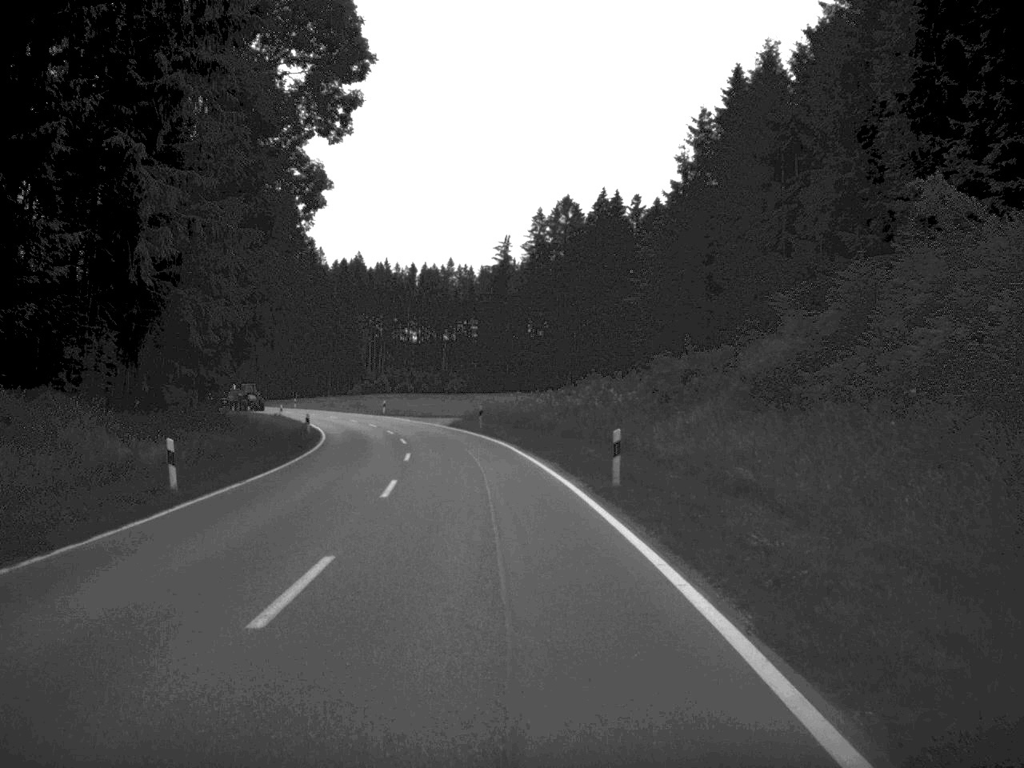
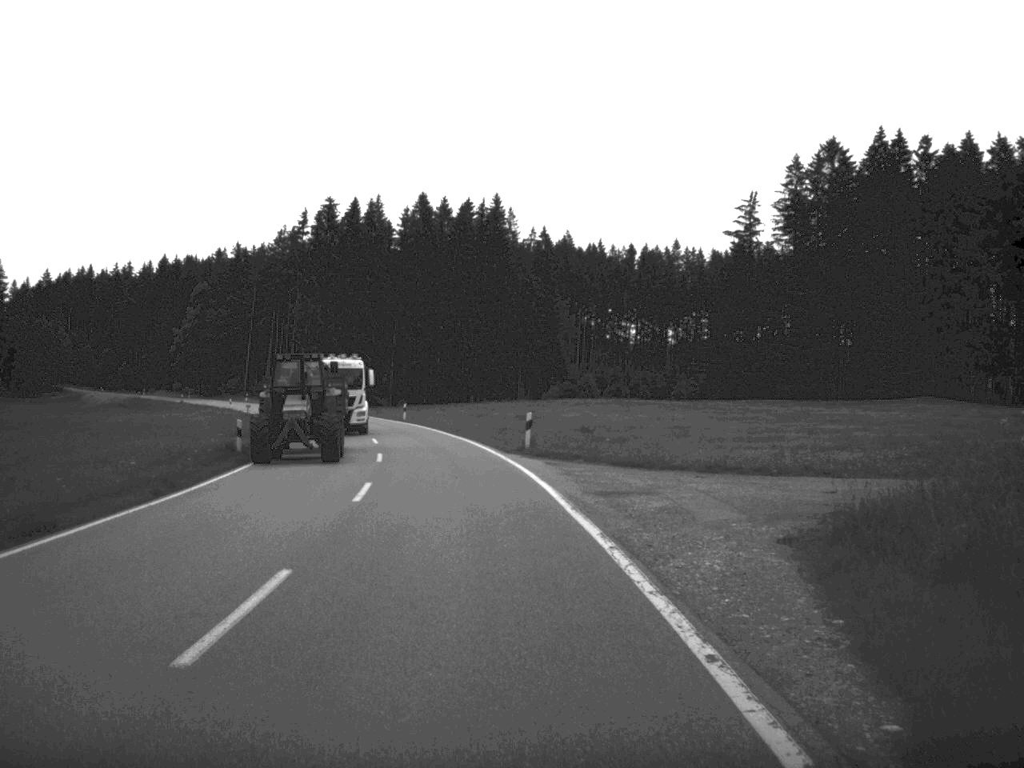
(-4.5, +60.2) m; -10°
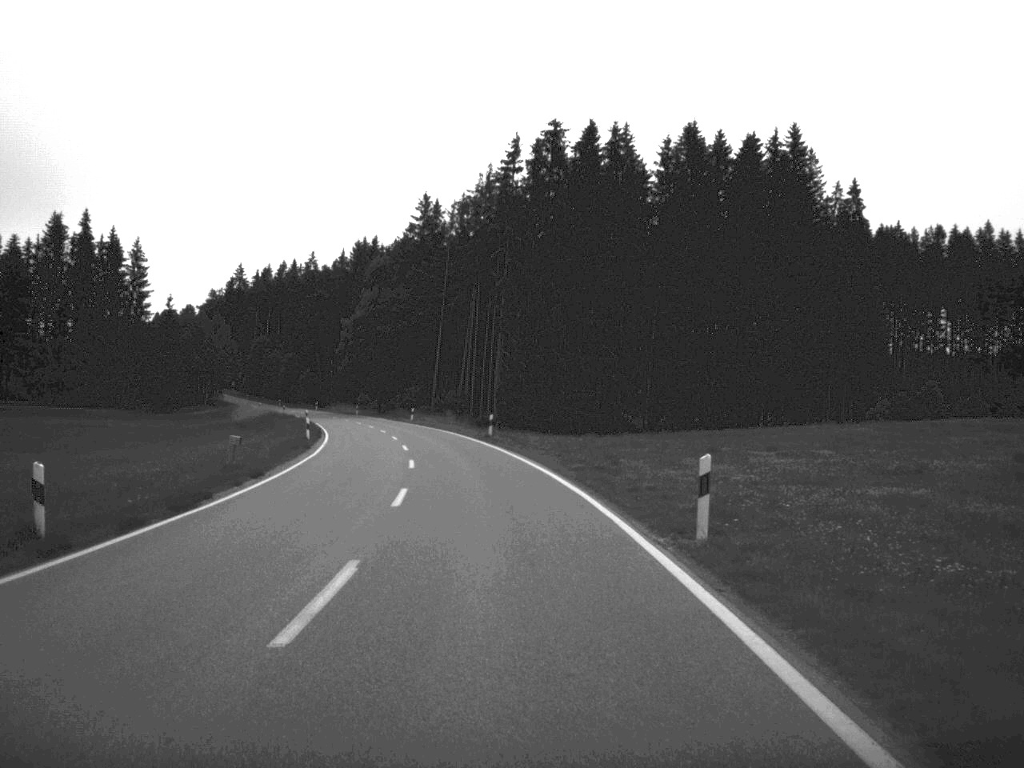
(-5.8, +57.5) m; -12°
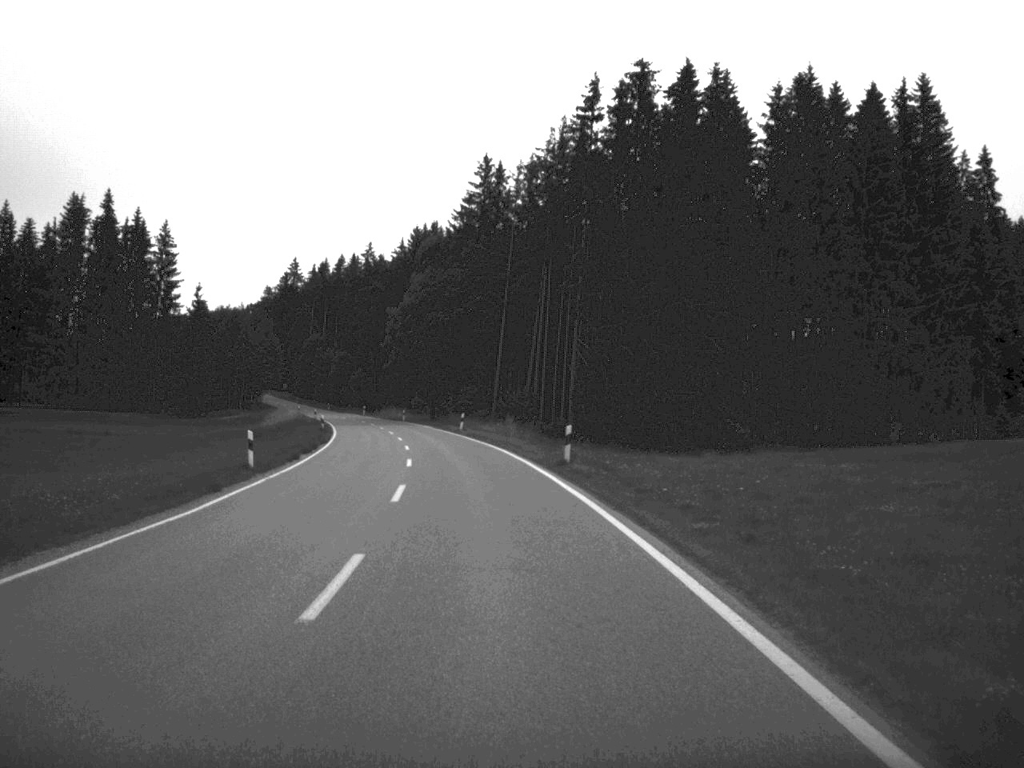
(-0.6, +22.5) m; -3°
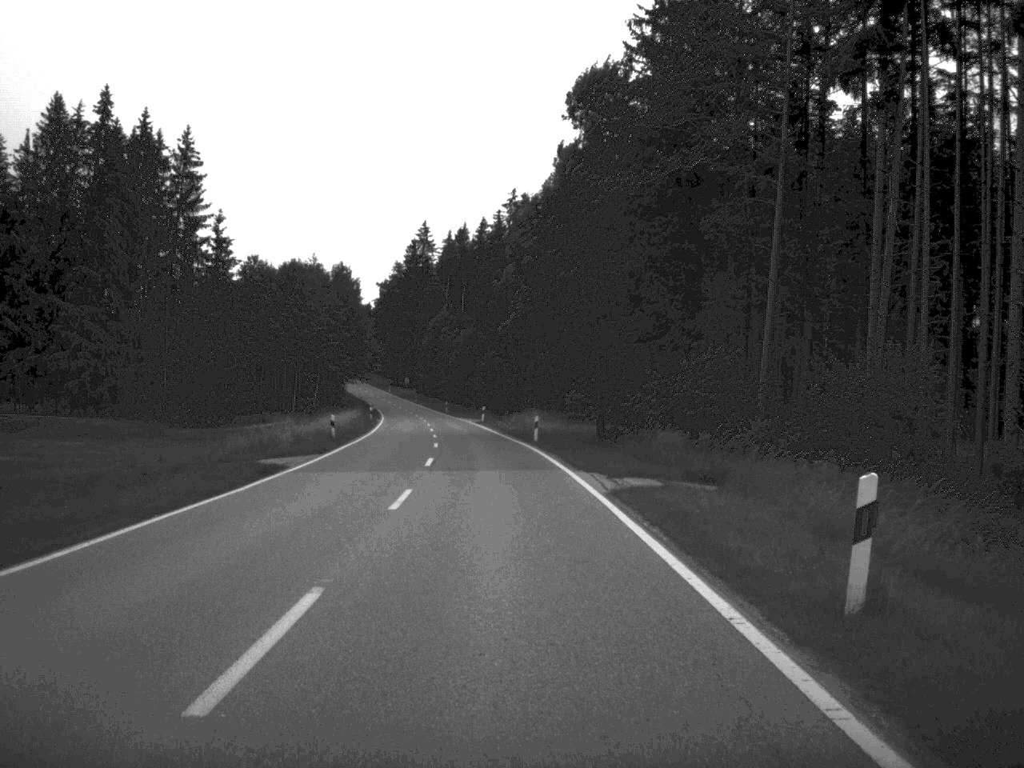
(-4.5, +61.8) m; -7°
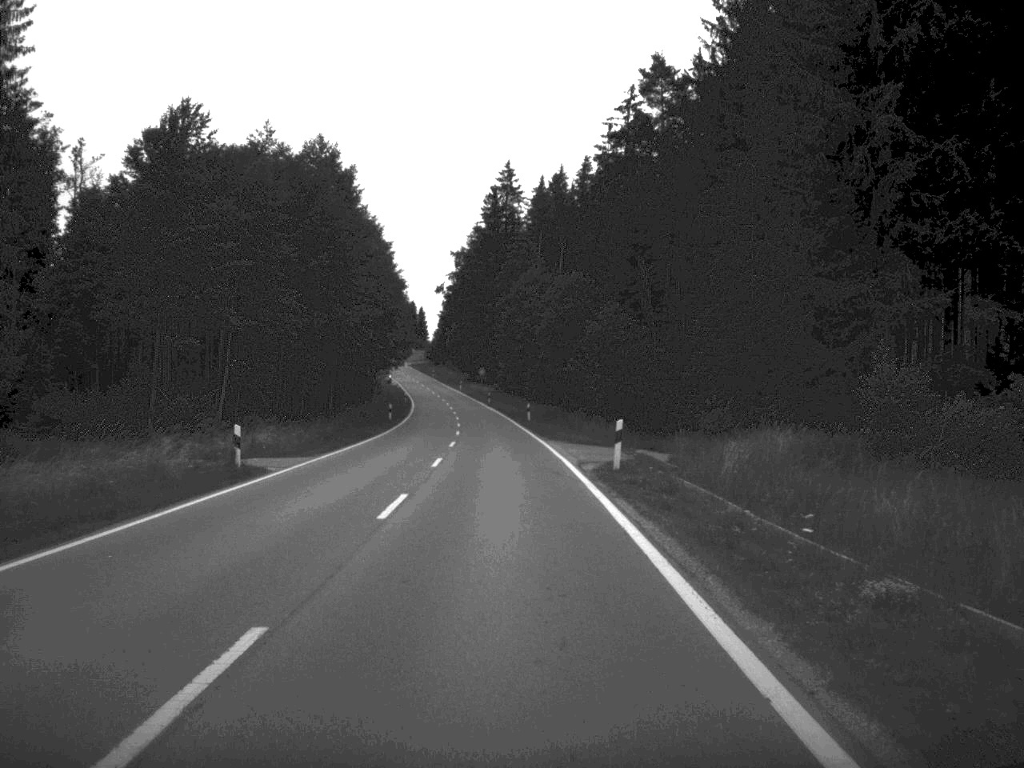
(-2.7, +61.3) m; -5°
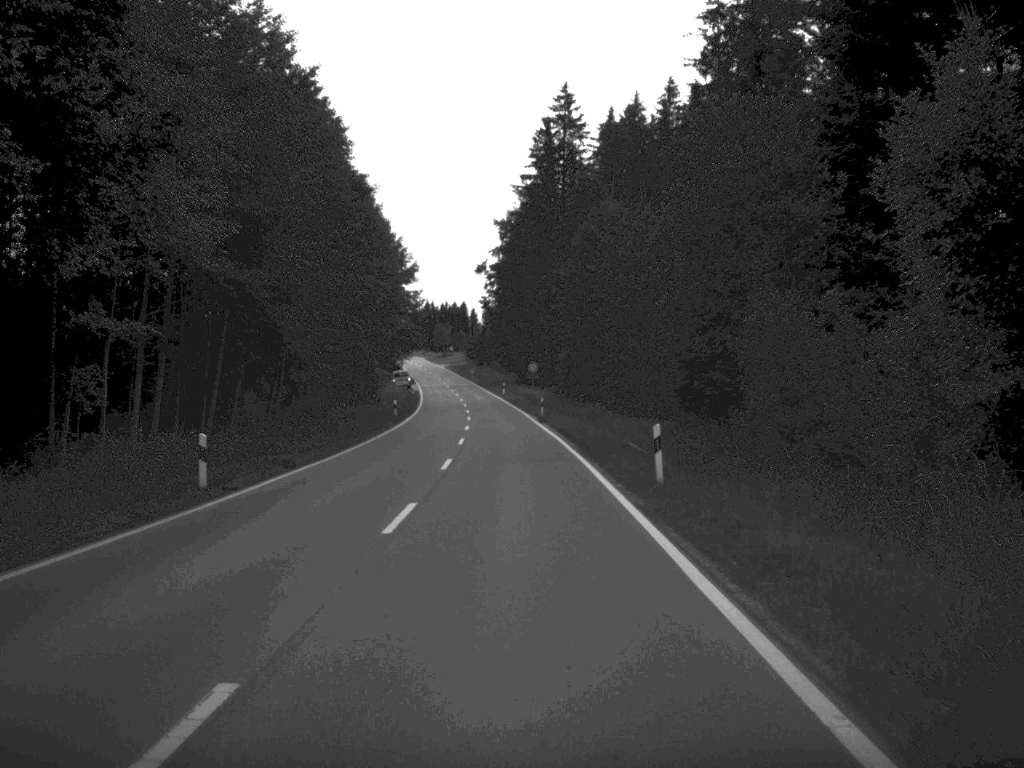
(-1.0, +49.0) m; -3°
